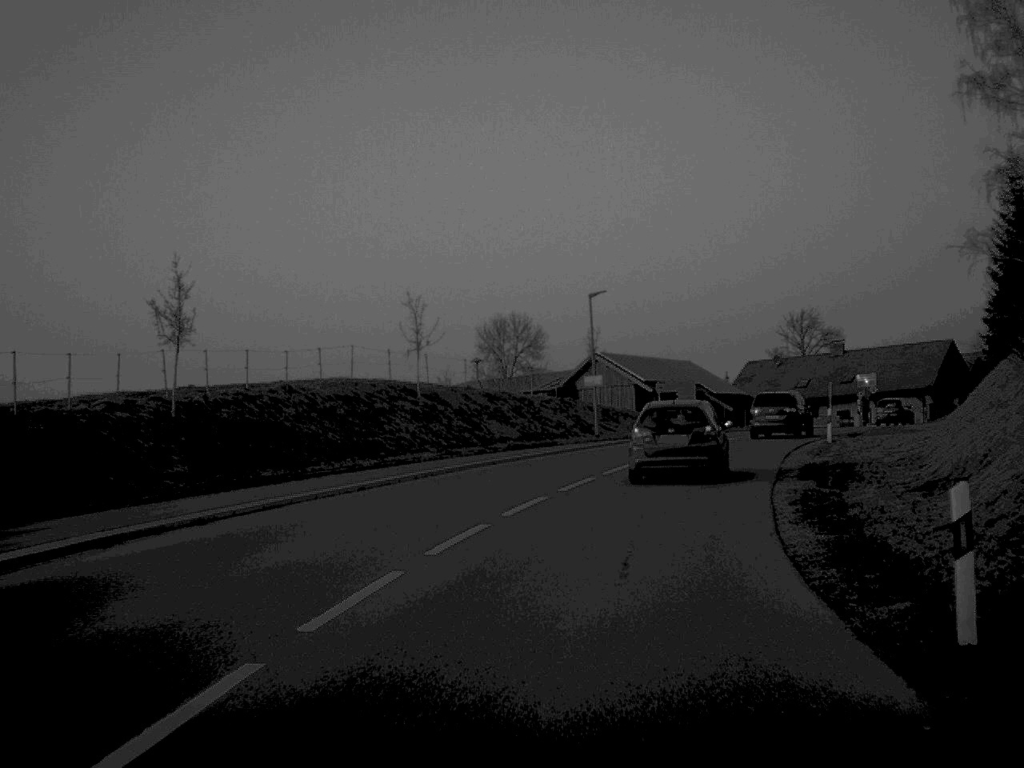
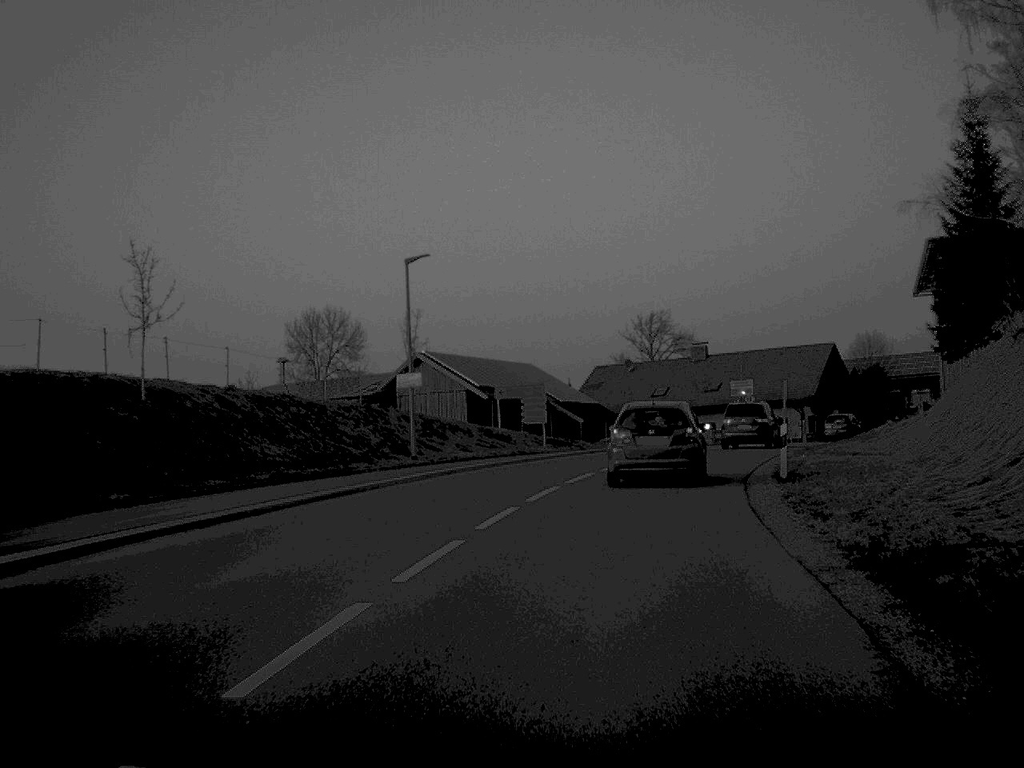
(+1.1, +15.4) m; +7°
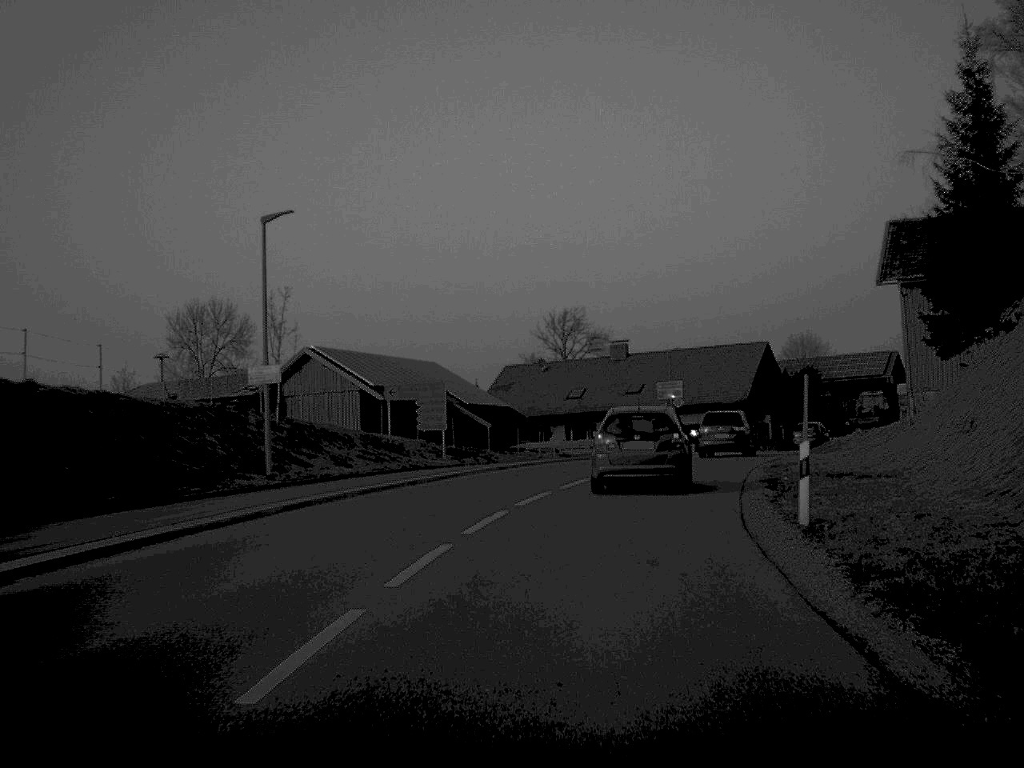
(+0.3, +9.0) m; +4°
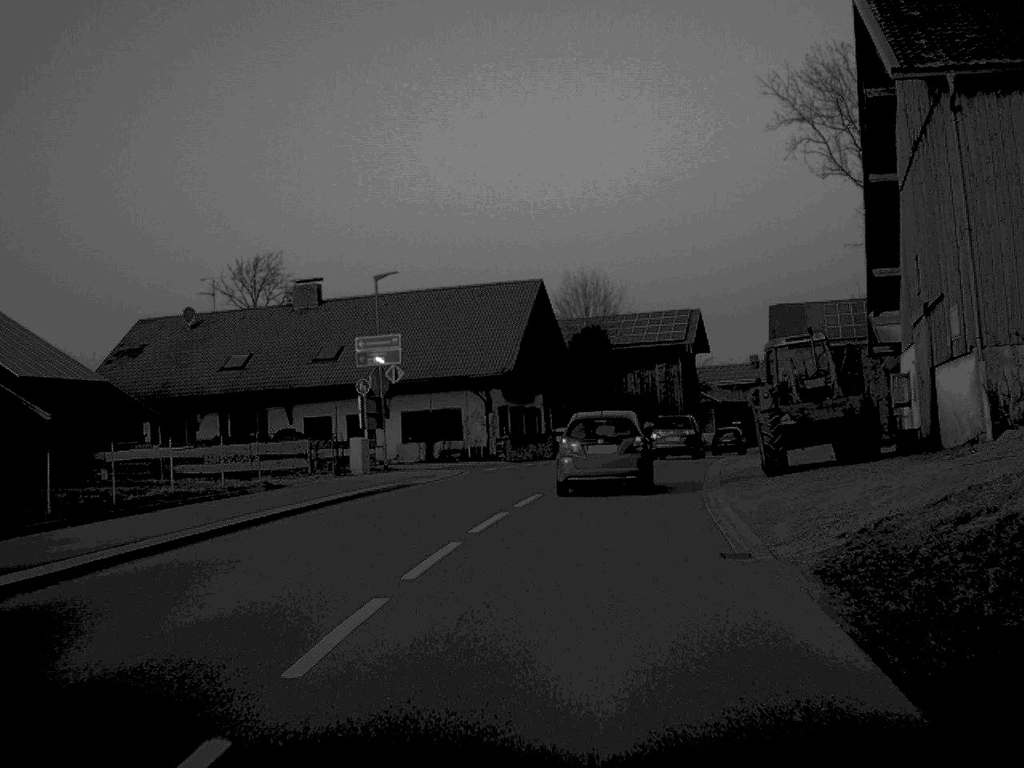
(+4.1, +34.2) m; +12°
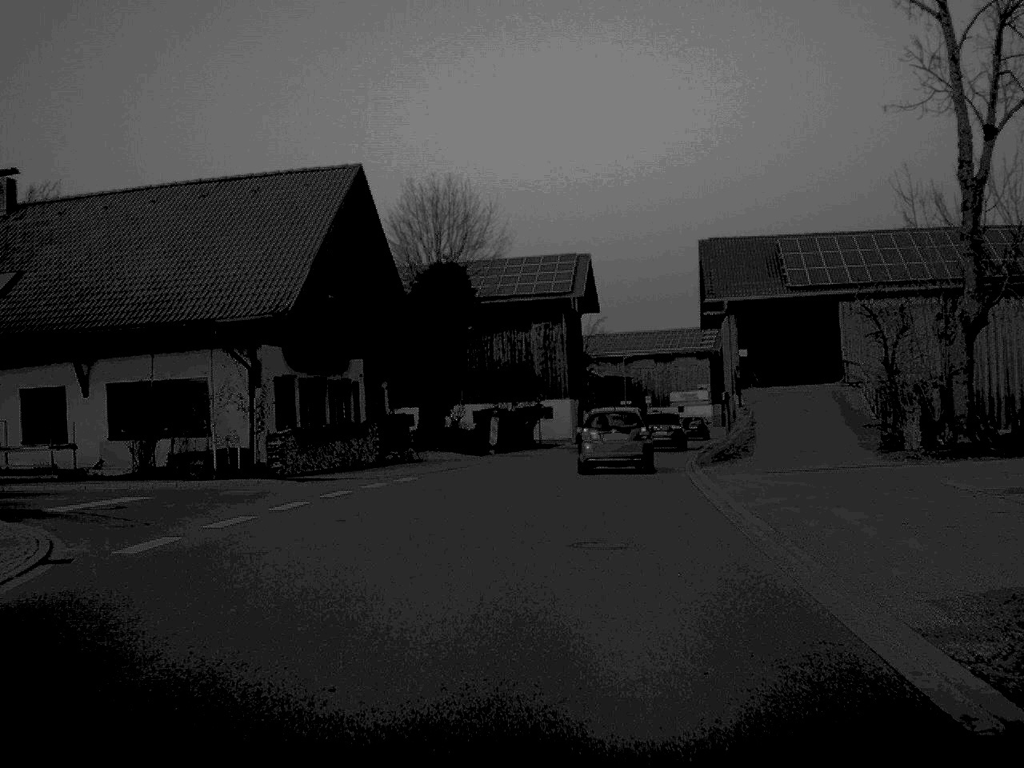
(+1.3, +23.6) m; +6°
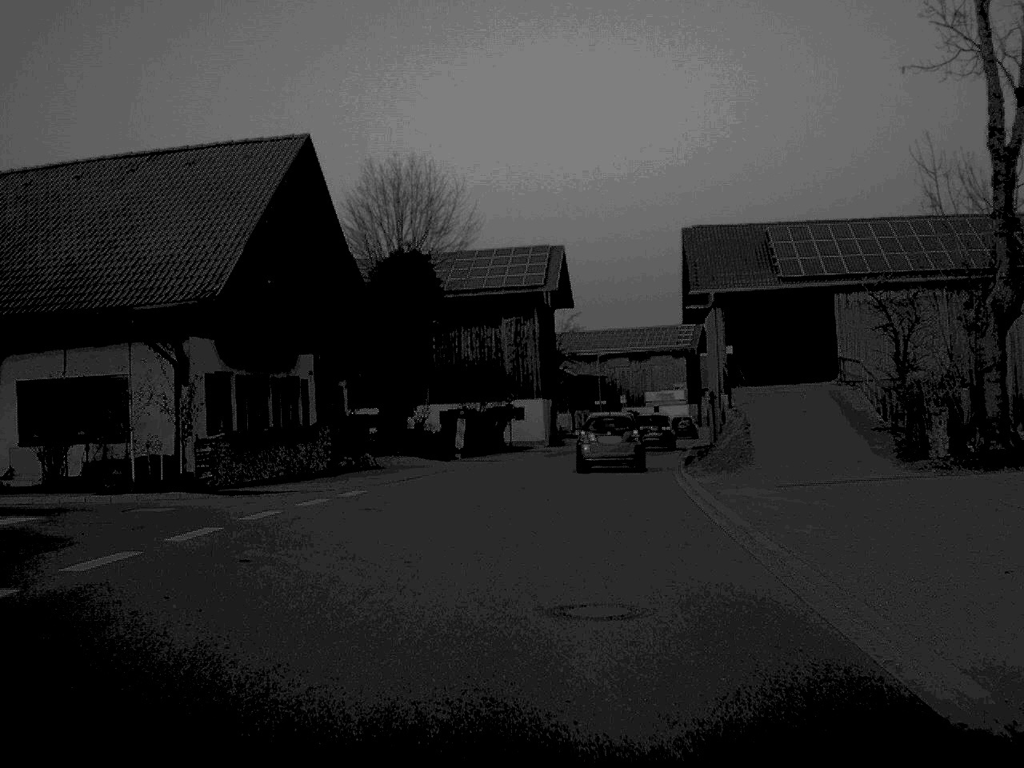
(0.0, +4.0) m; +1°
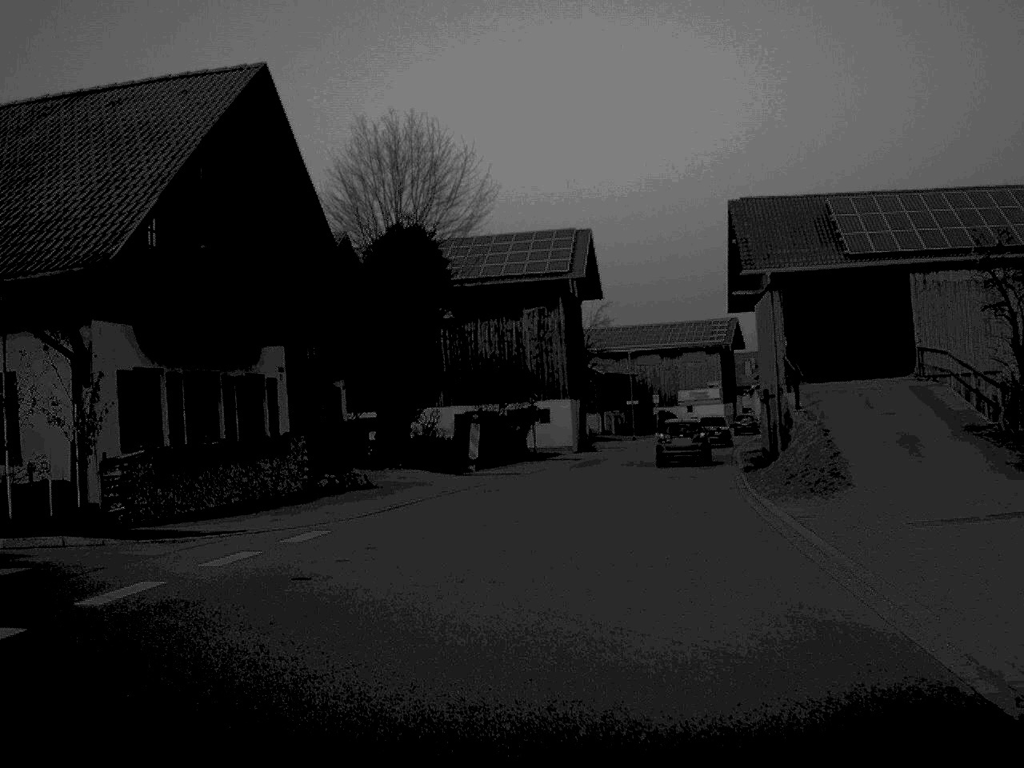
(0.0, +7.0) m; -2°
